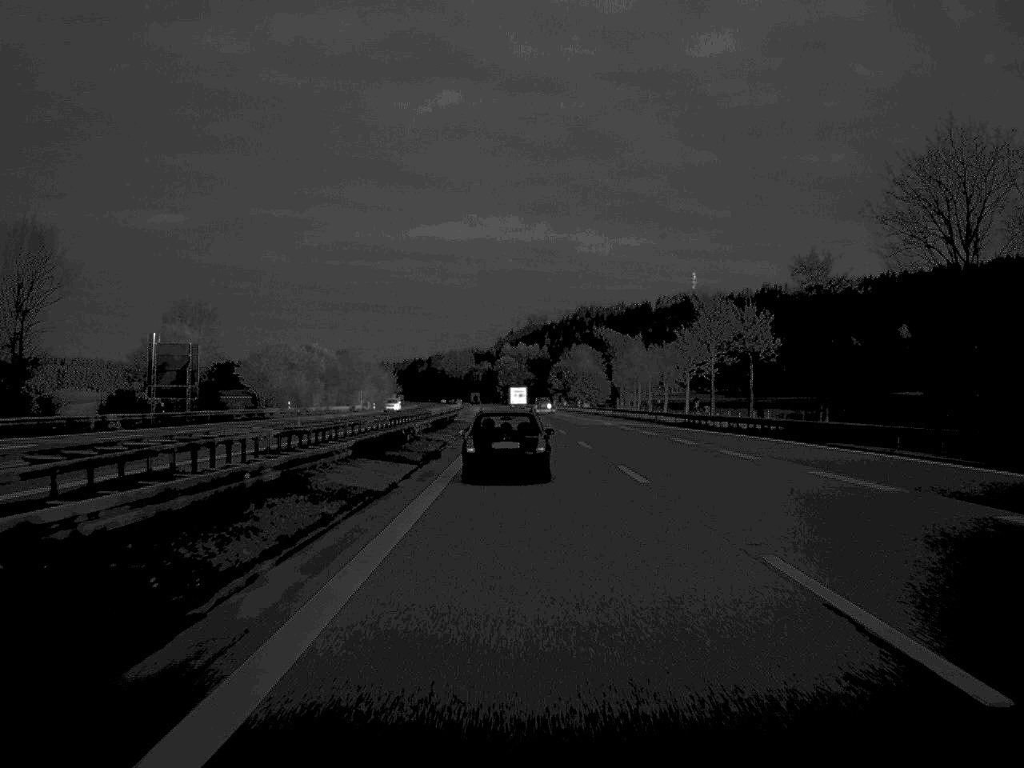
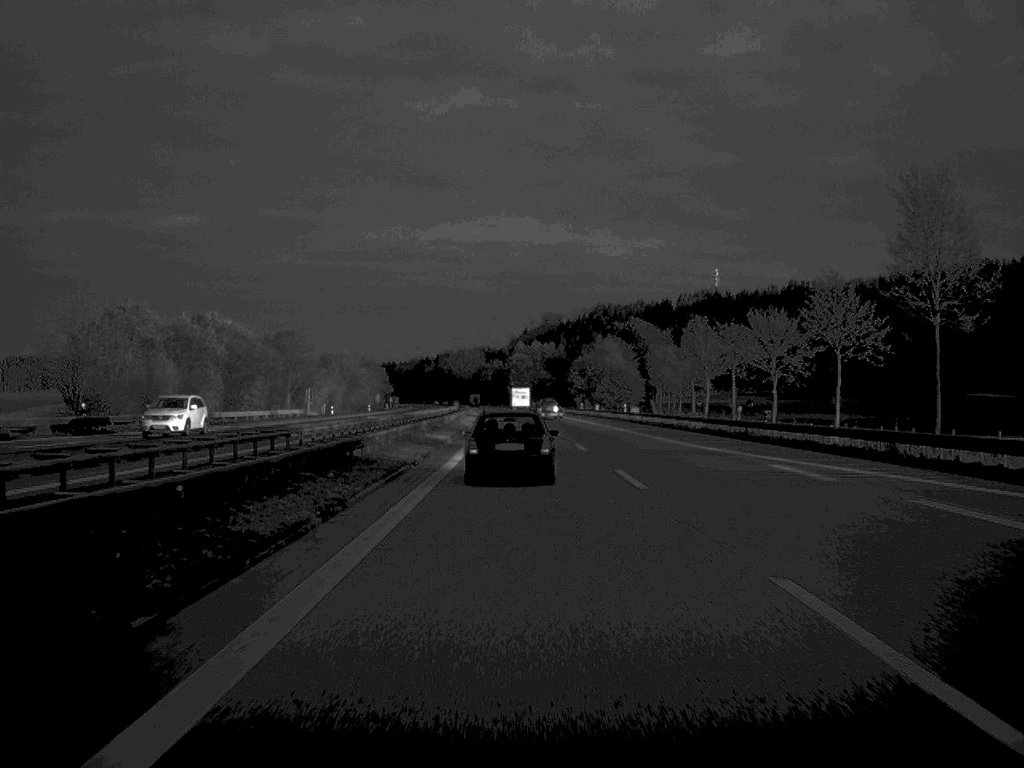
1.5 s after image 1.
(-0.3, +55.8) m; -1°
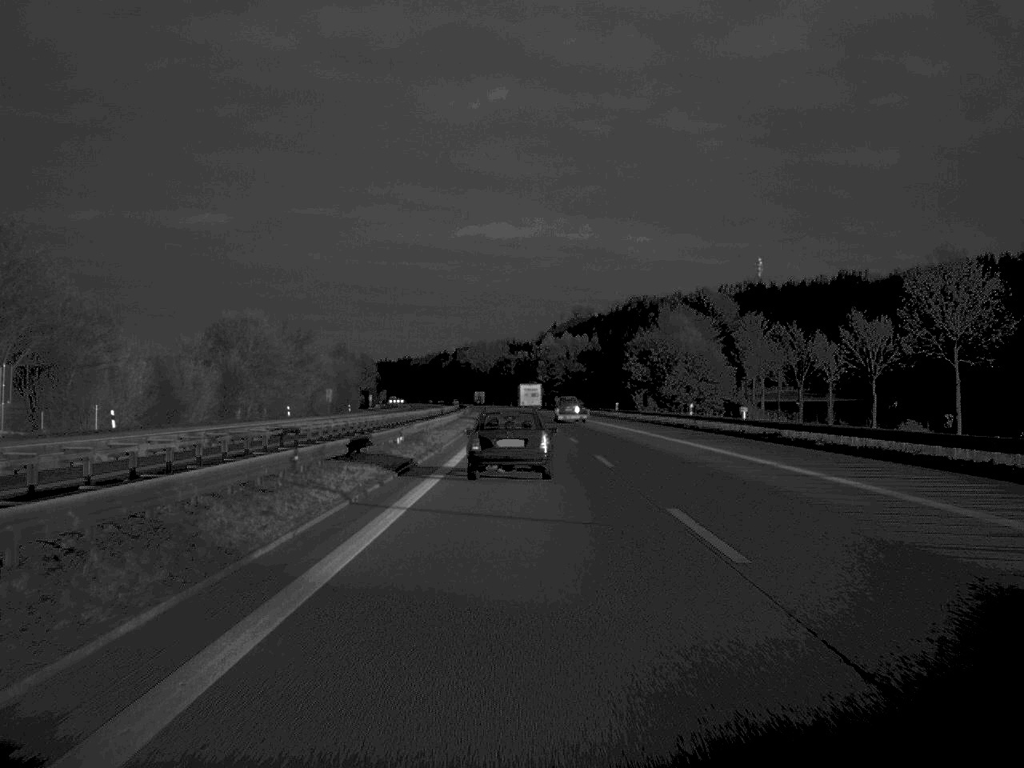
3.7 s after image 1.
(-0.8, +81.8) m; -1°
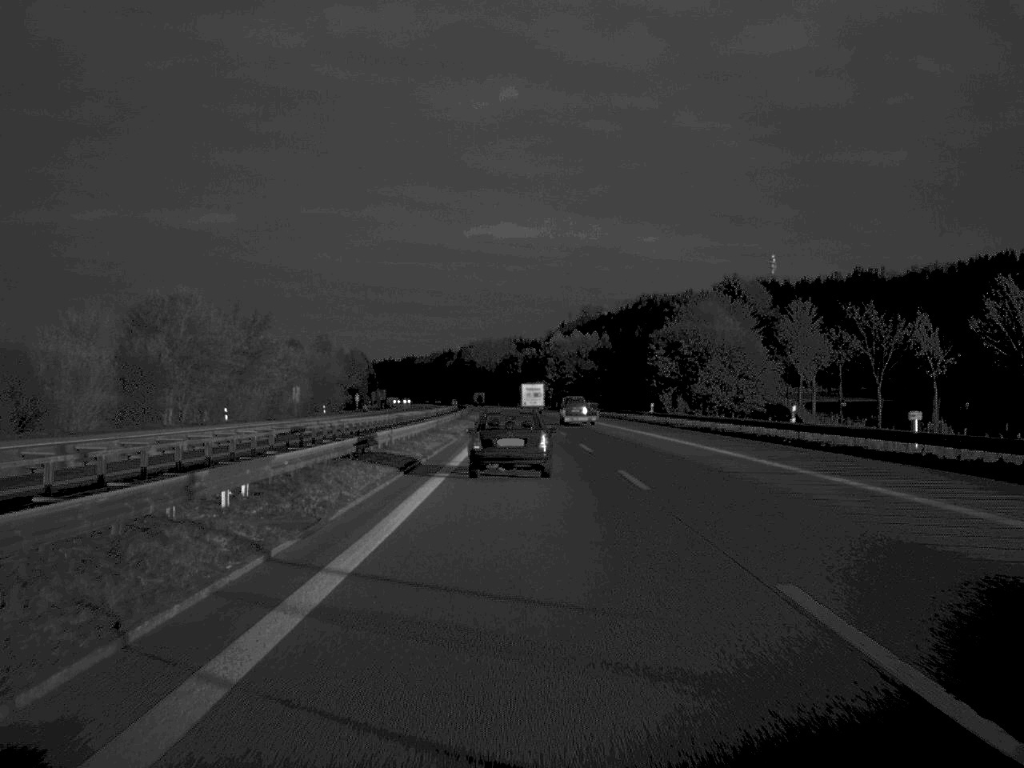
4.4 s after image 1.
(-0.1, +25.6) m; 0°
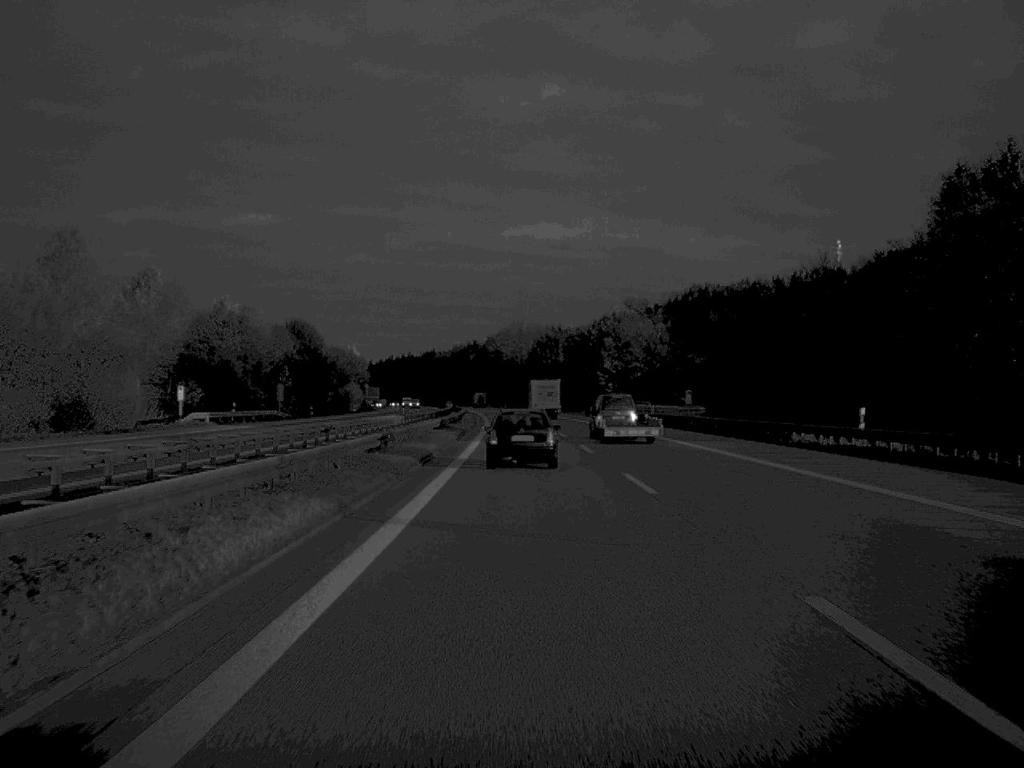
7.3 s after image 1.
(-1.5, +107.8) m; -2°
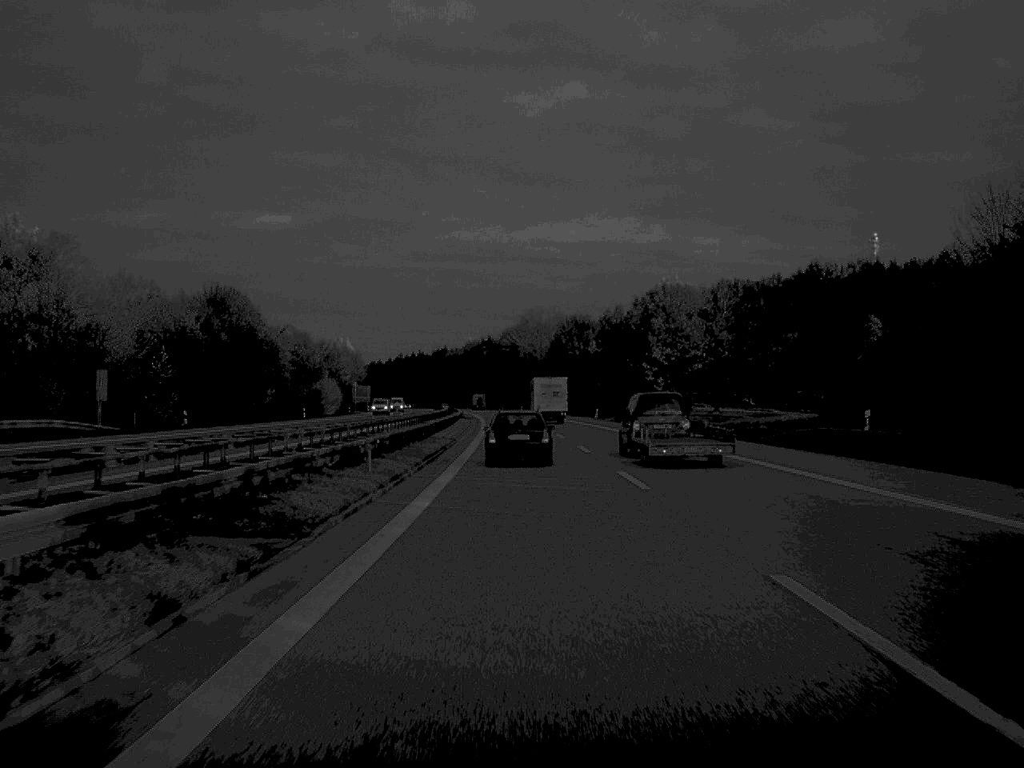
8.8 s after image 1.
(-0.4, +53.2) m; -1°
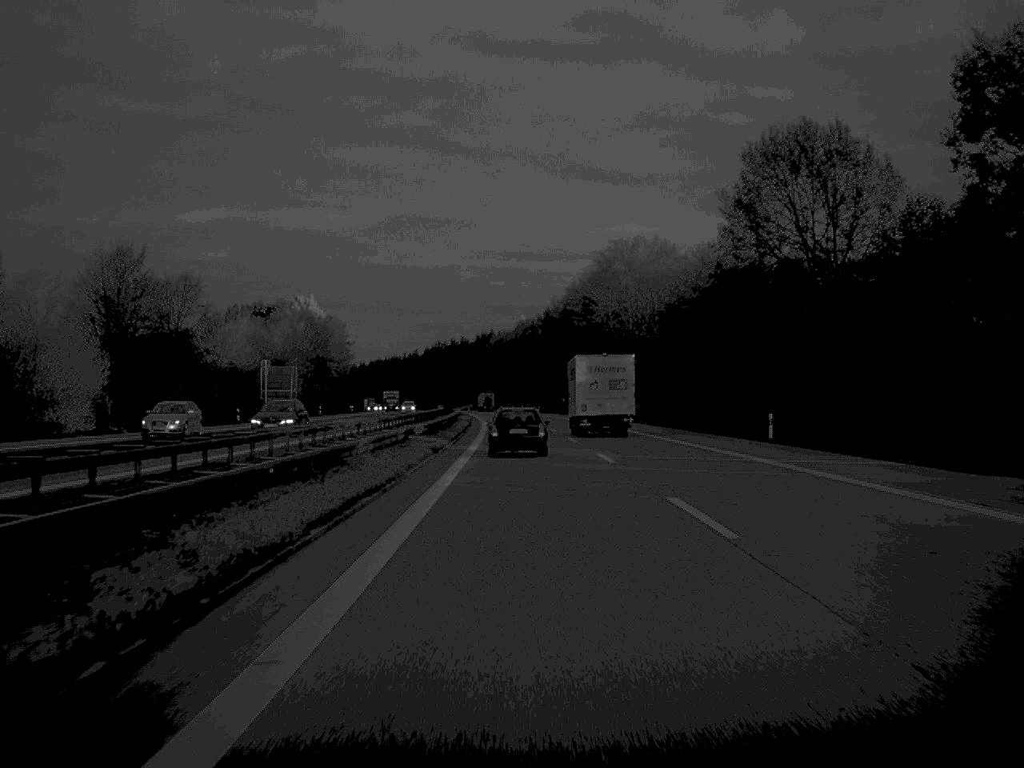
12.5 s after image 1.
(-3.2, +134.0) m; -3°
